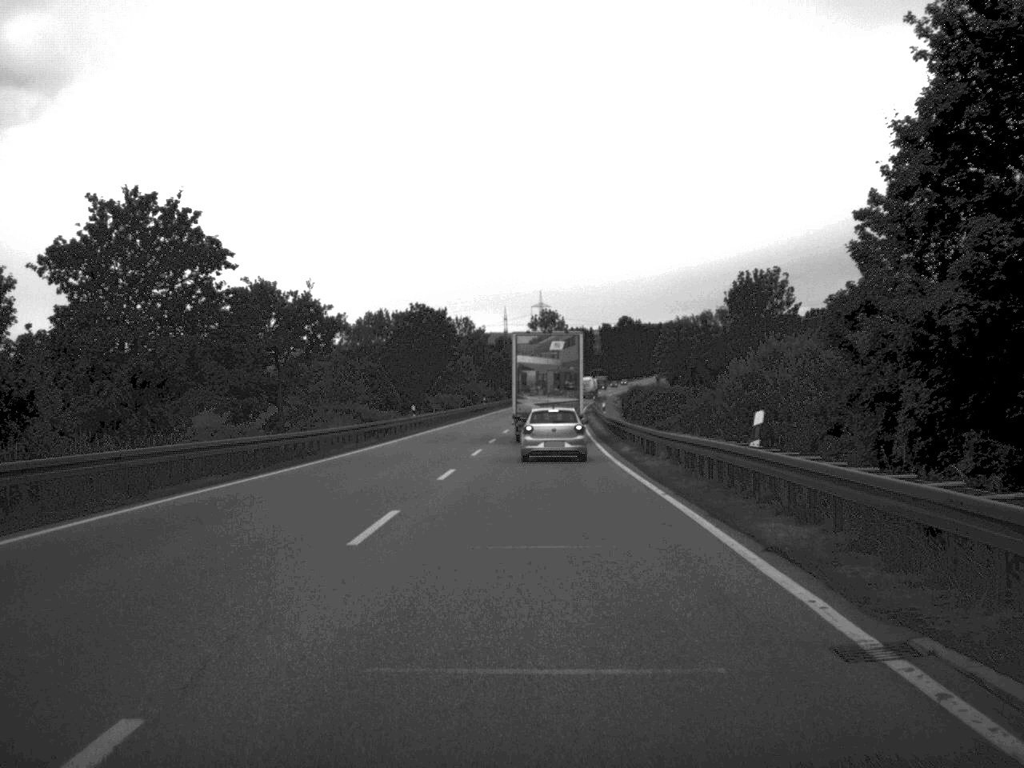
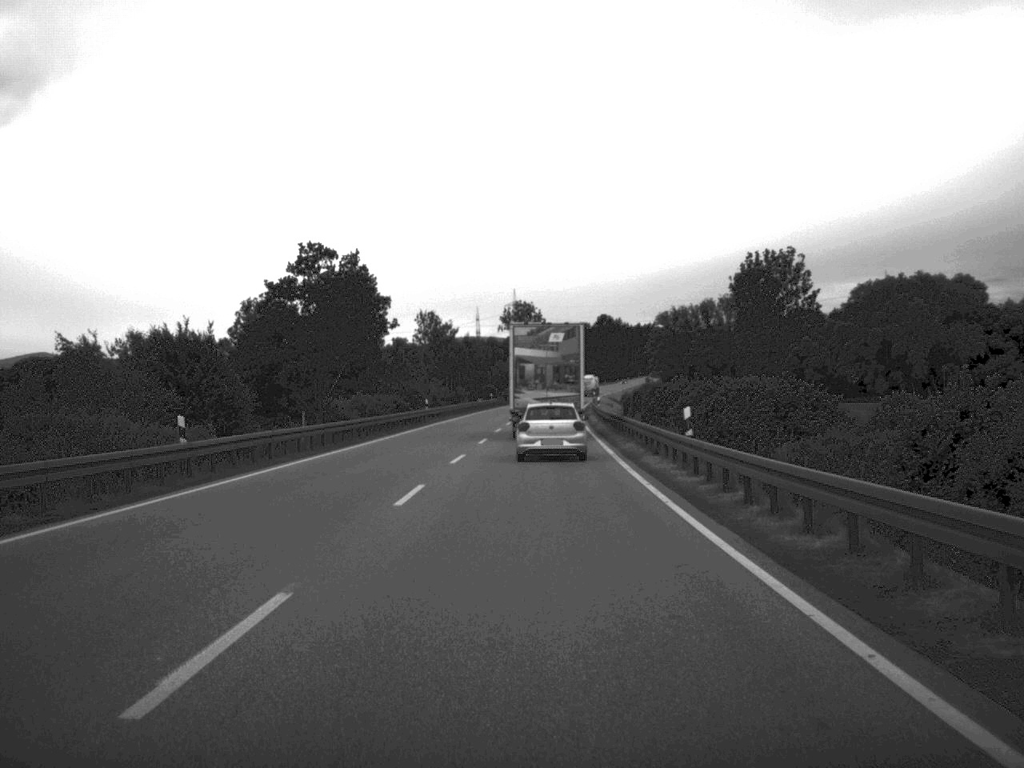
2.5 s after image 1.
(+0.4, +42.0) m; +1°
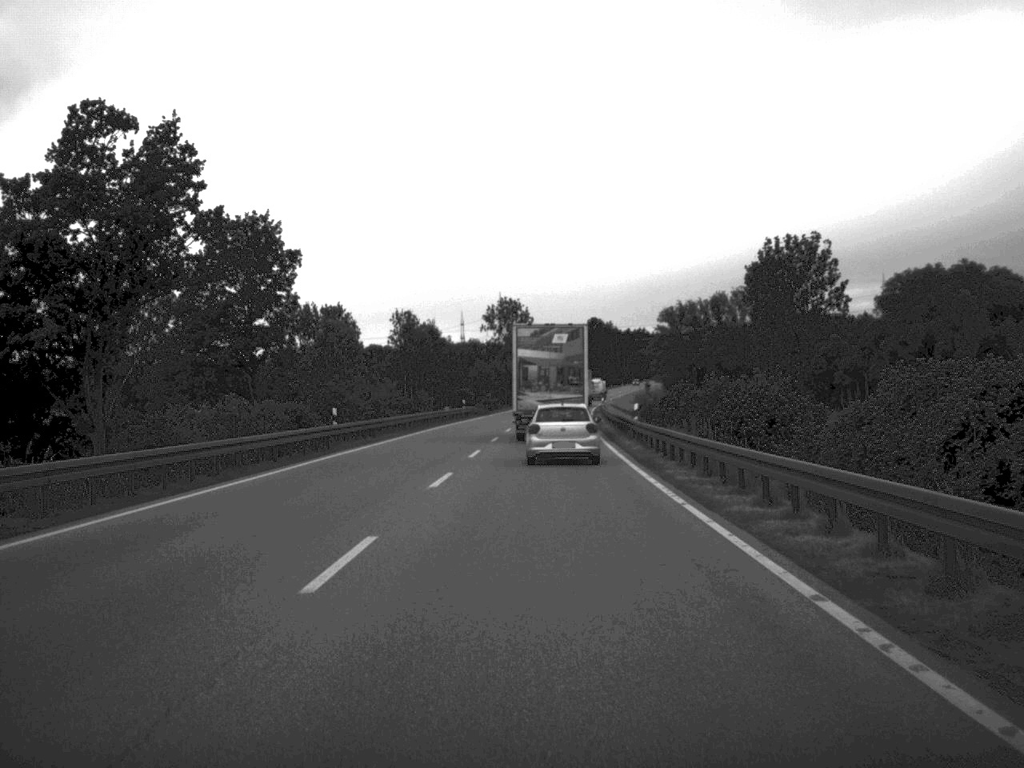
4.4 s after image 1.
(+0.1, +31.9) m; +1°
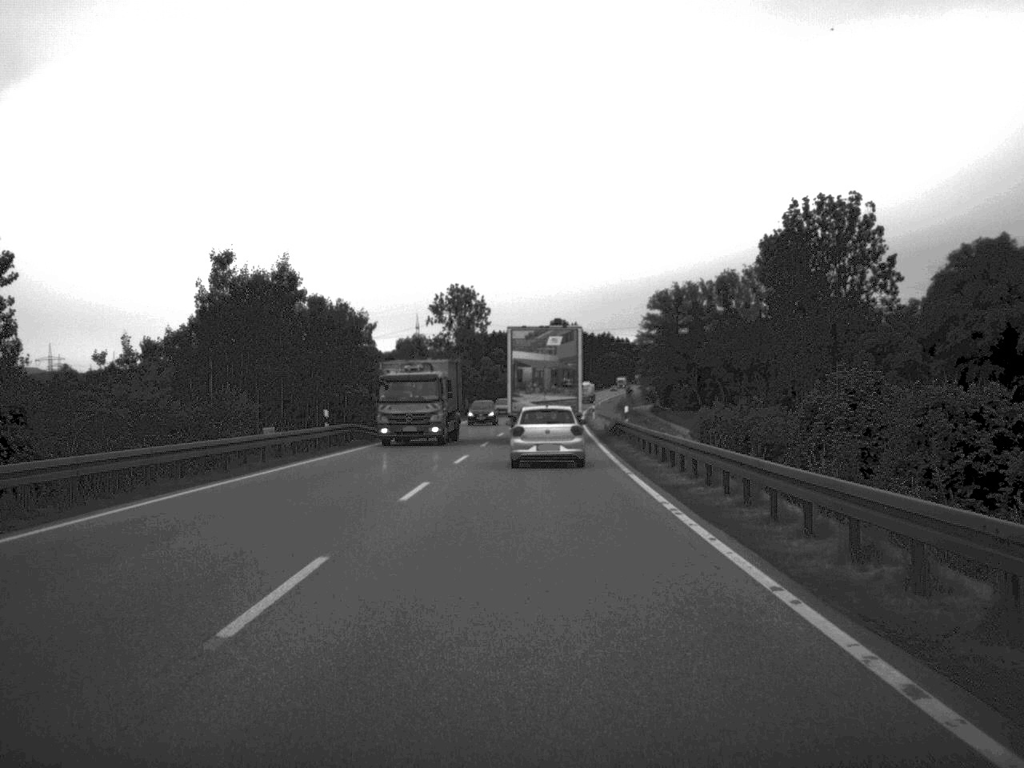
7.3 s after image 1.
(+0.7, +49.4) m; +2°
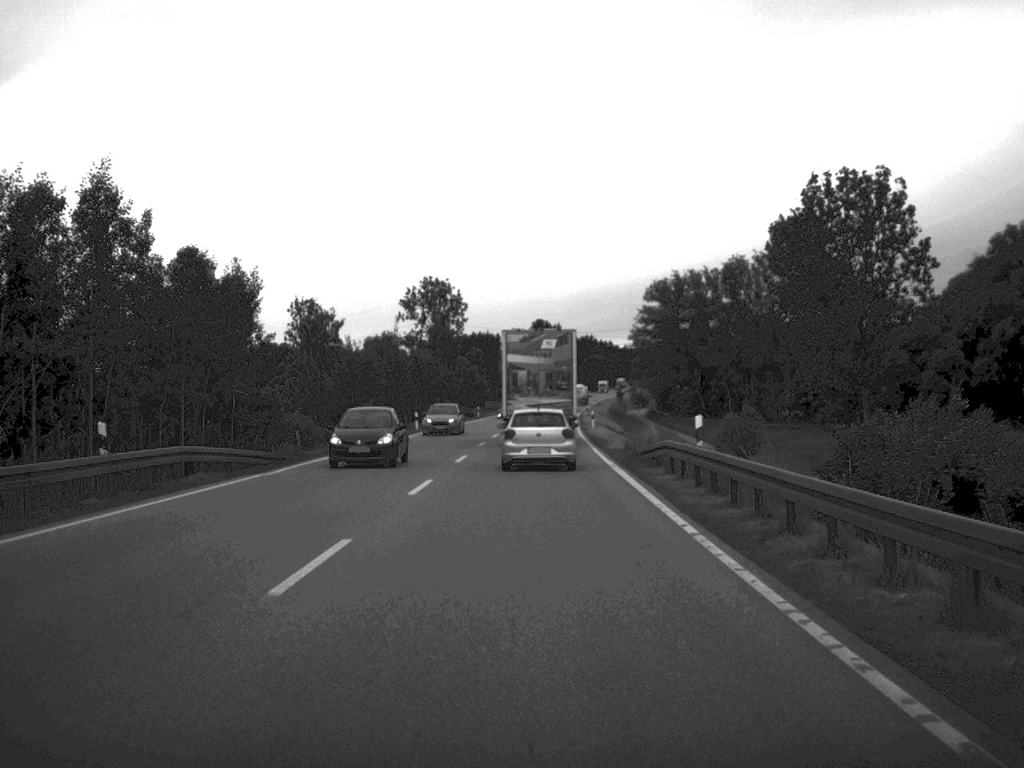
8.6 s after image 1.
(+0.1, +21.3) m; +1°
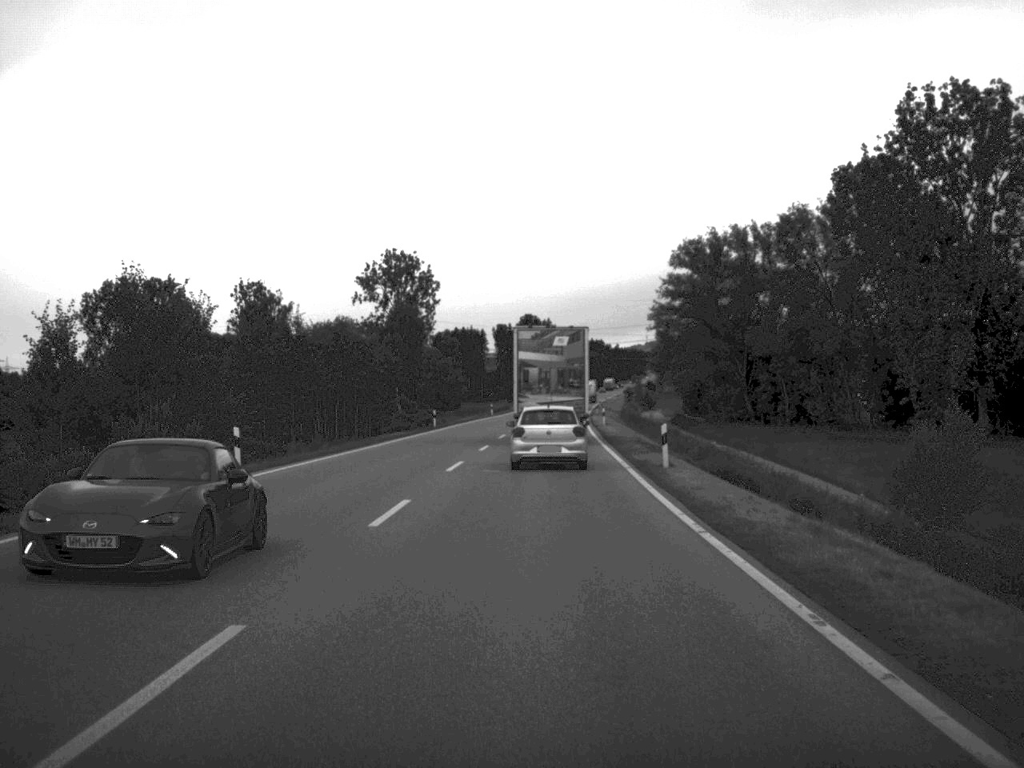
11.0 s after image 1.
(+0.2, +41.2) m; 0°
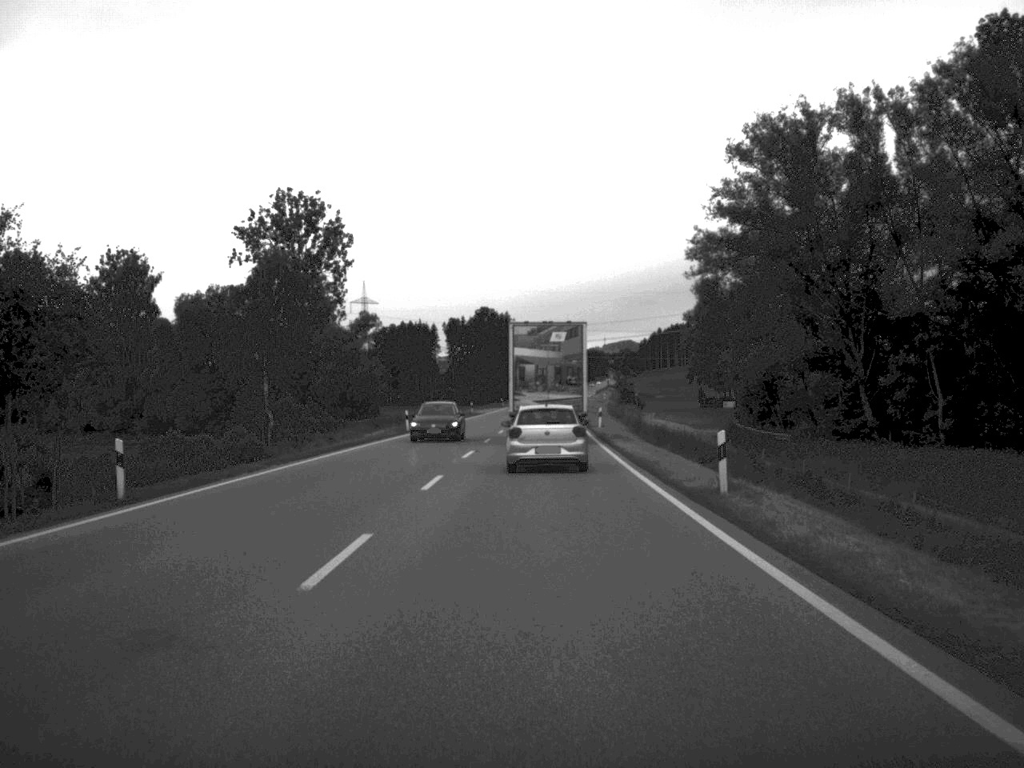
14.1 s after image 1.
(+0.6, +52.8) m; +2°
